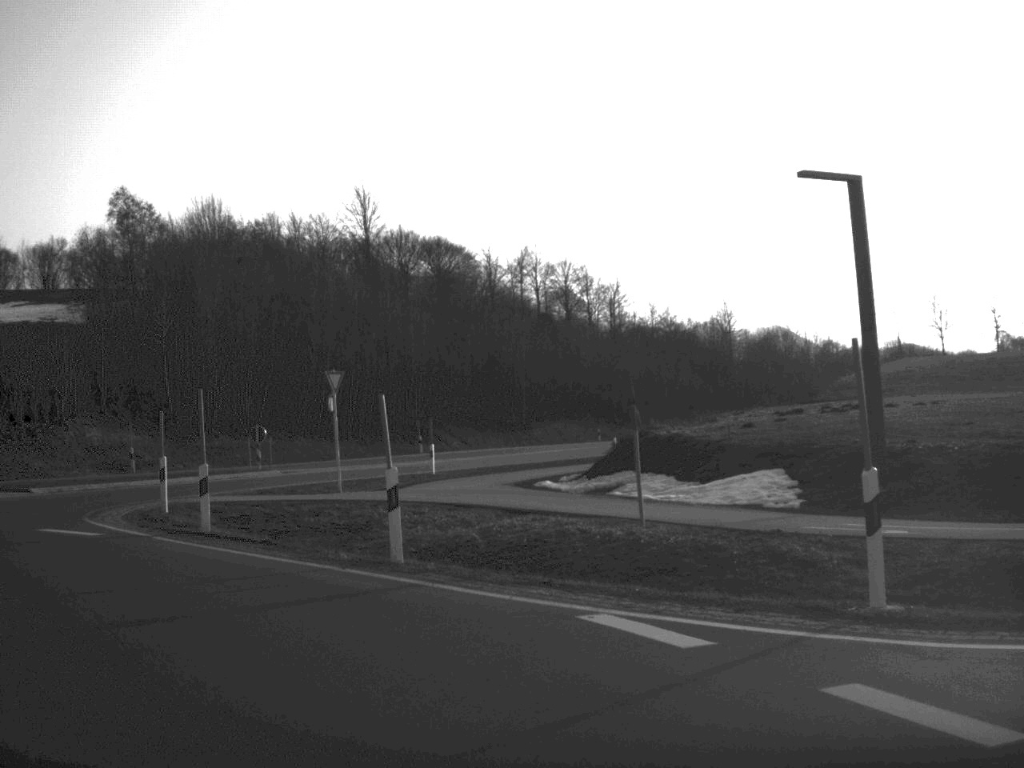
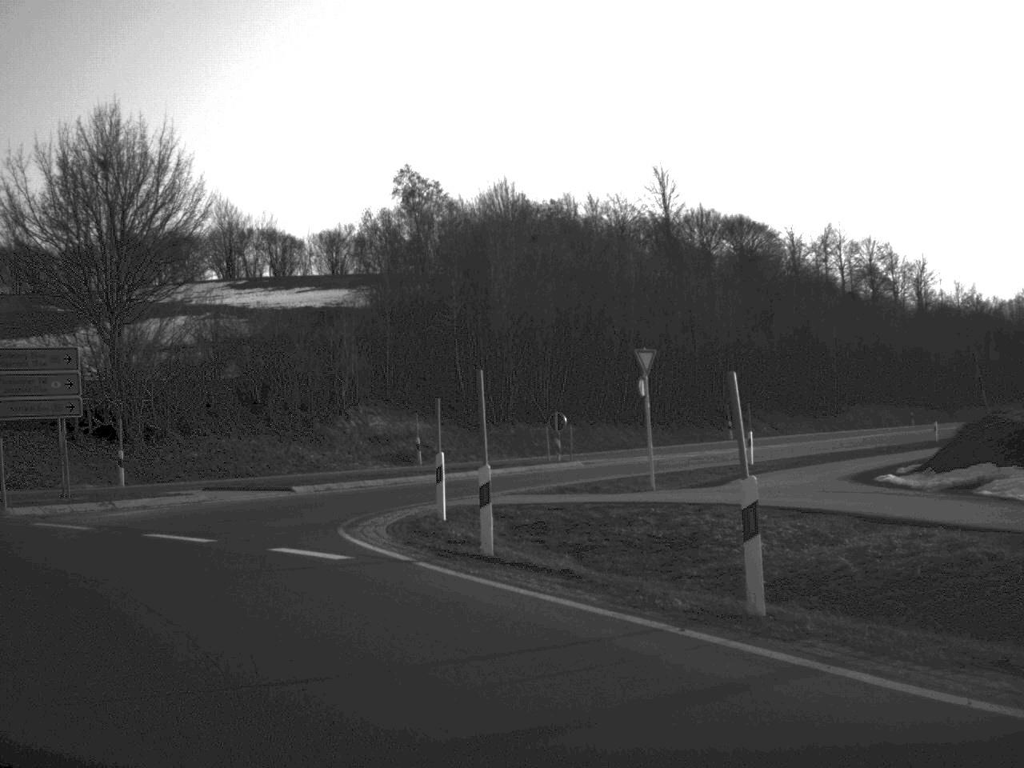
(-0.5, +4.3) m; -13°
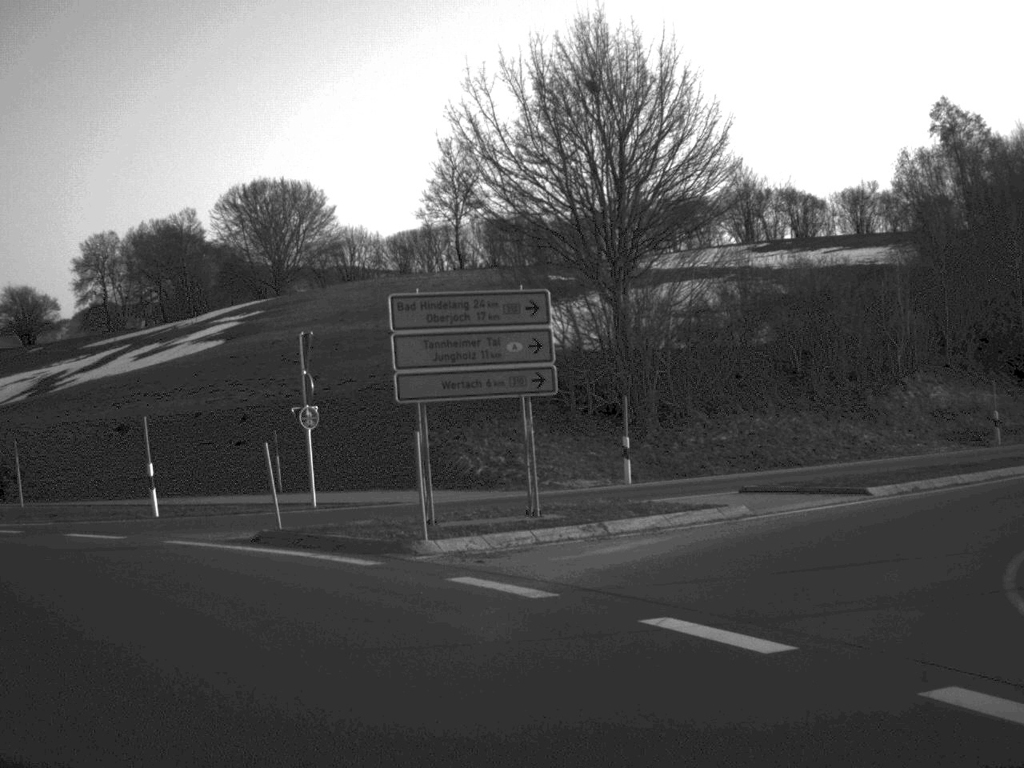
(-1.8, +8.6) m; -23°
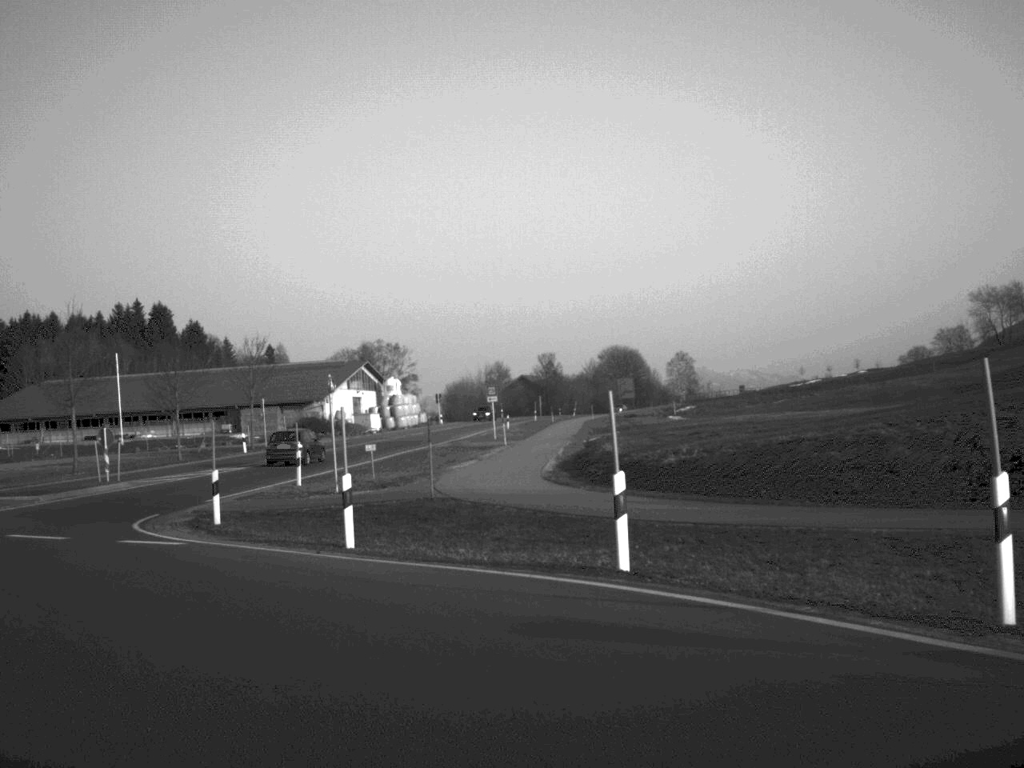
(-8.3, +16.0) m; -55°
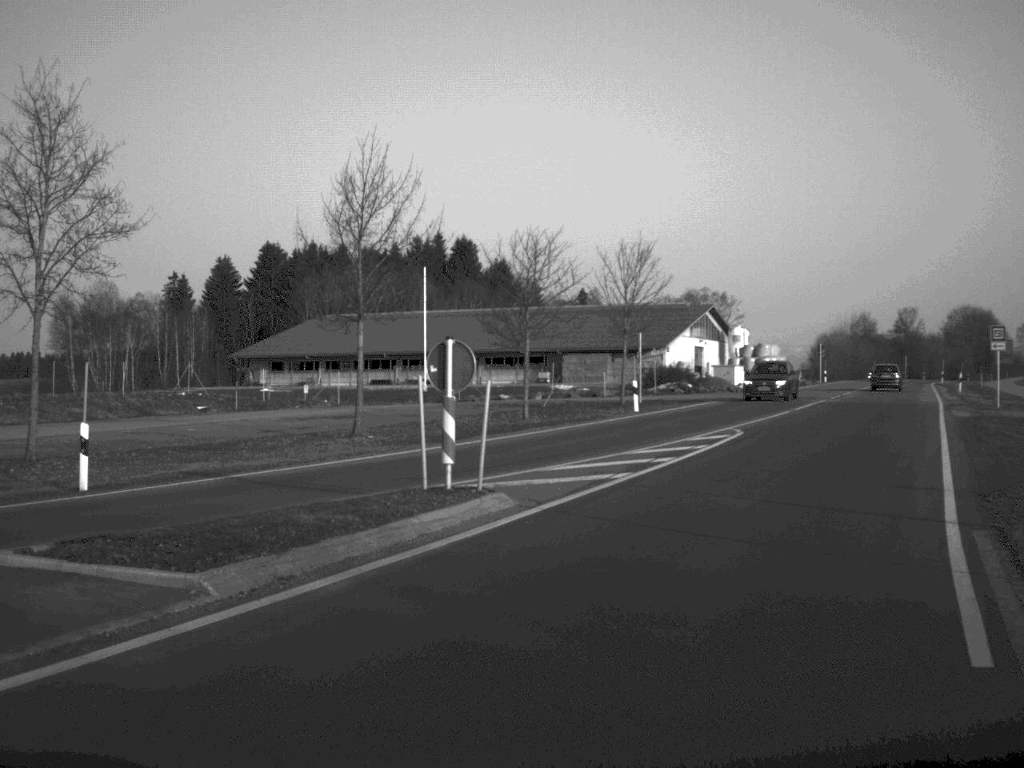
(-8.3, +24.8) m; -11°
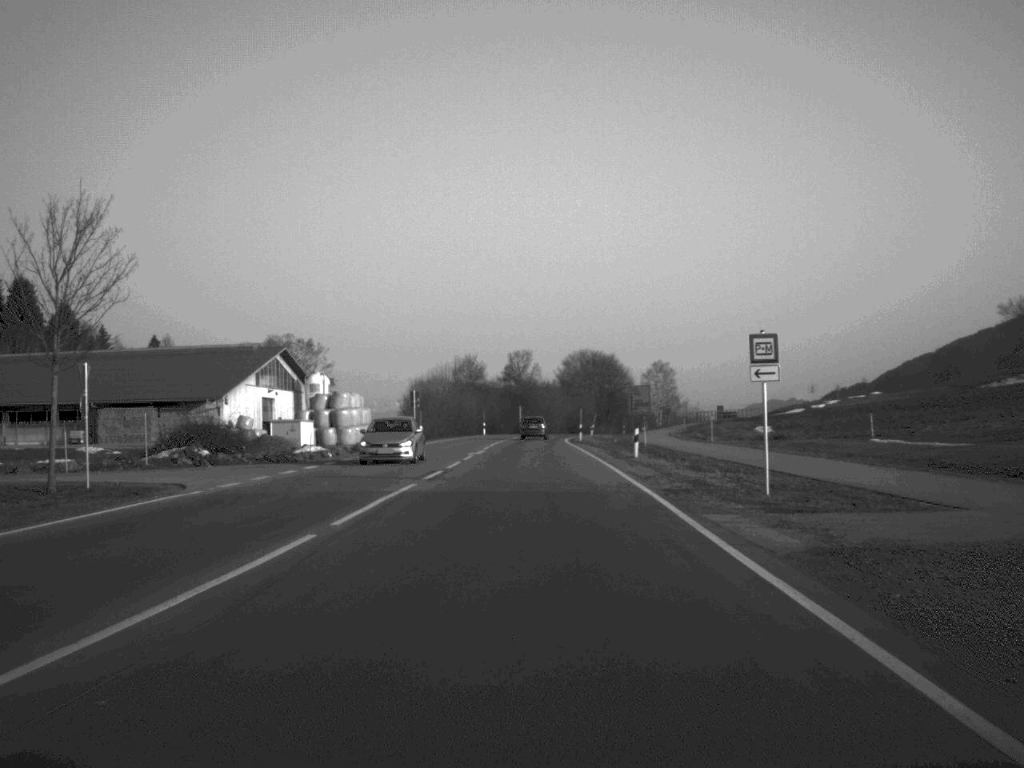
(+5.5, +24.8) m; +17°
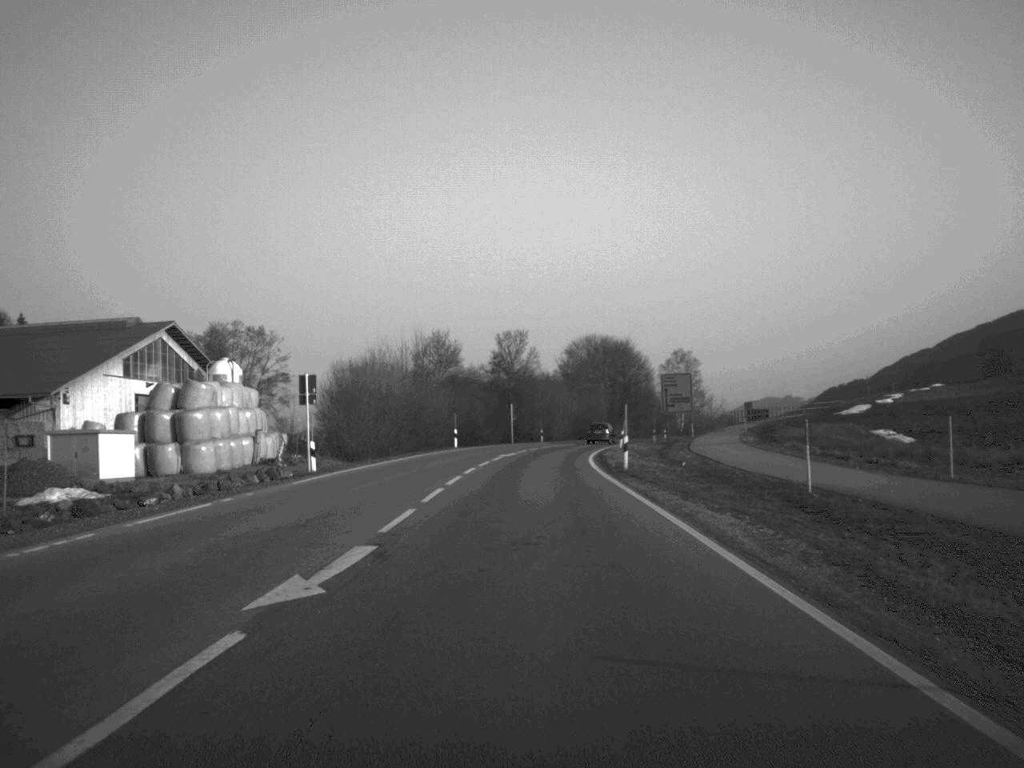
(+0.1, +36.3) m; 0°
